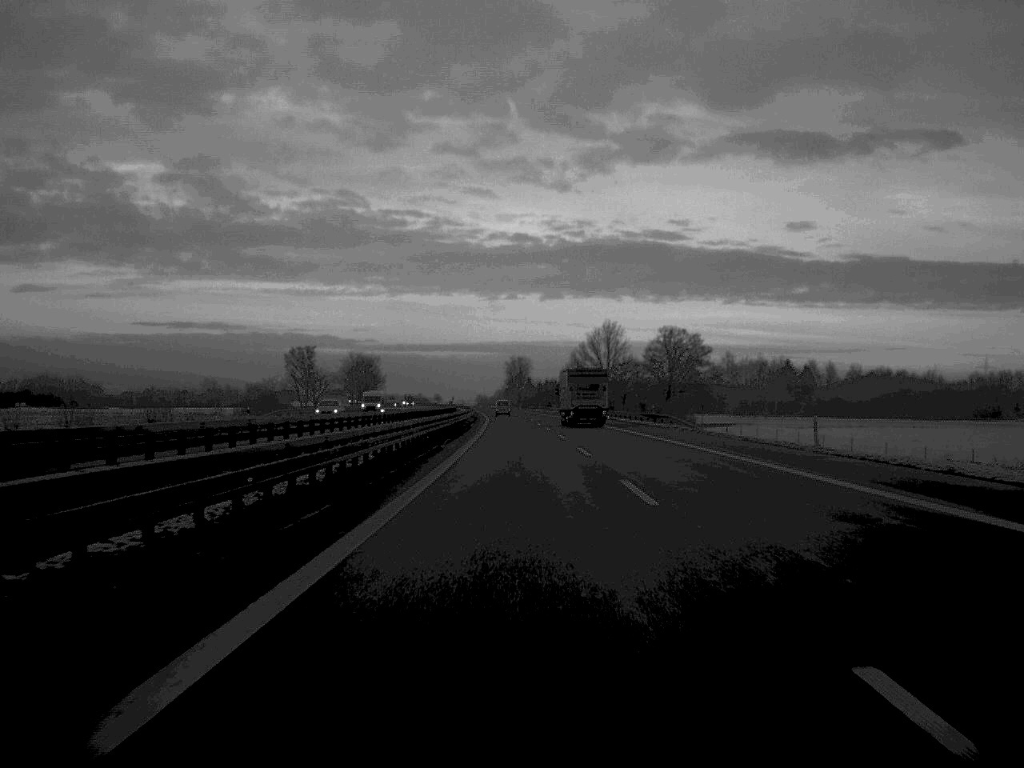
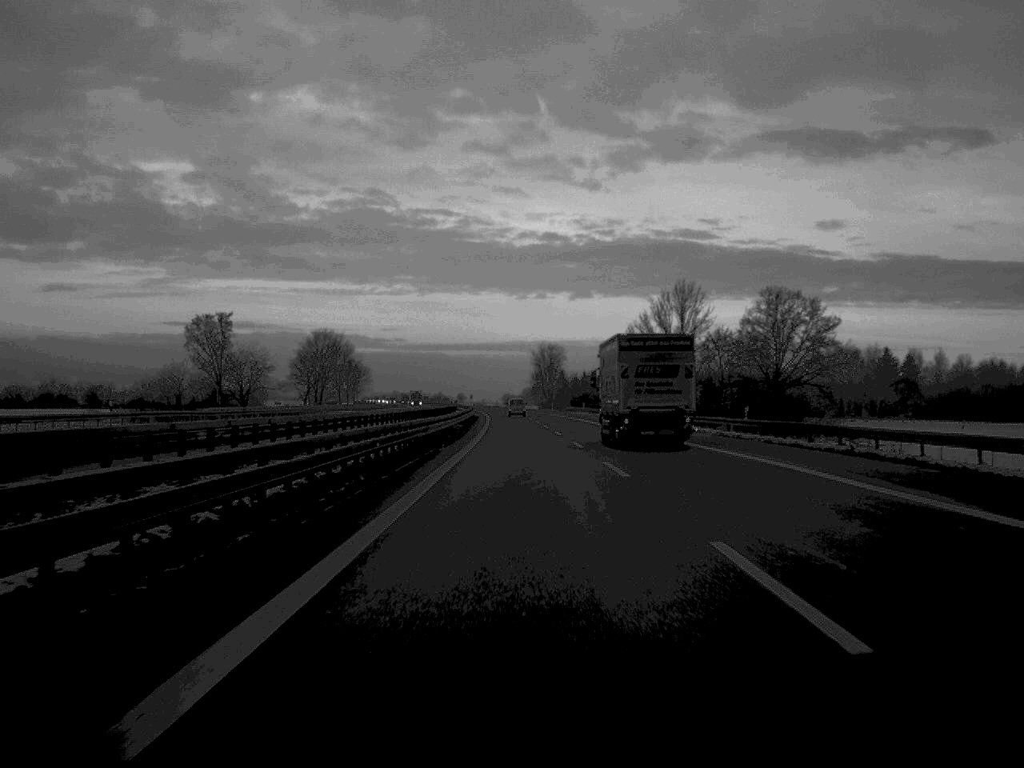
(-0.9, +82.8) m; -1°
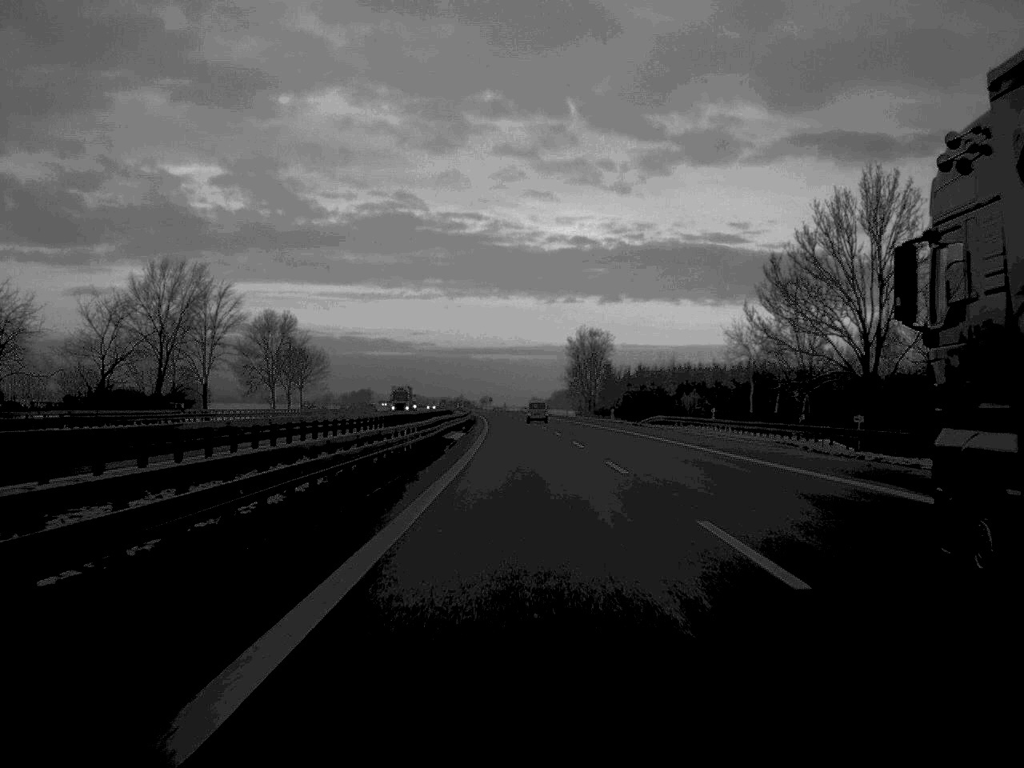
(-1.1, +86.7) m; -1°
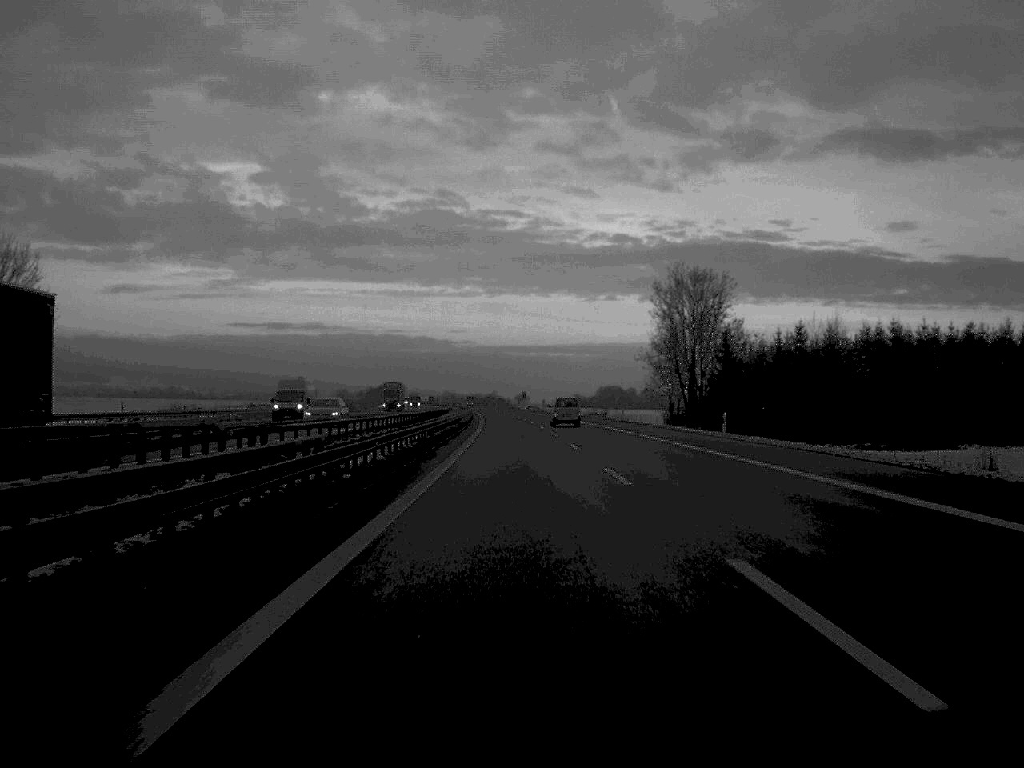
(-1.7, +111.2) m; -2°
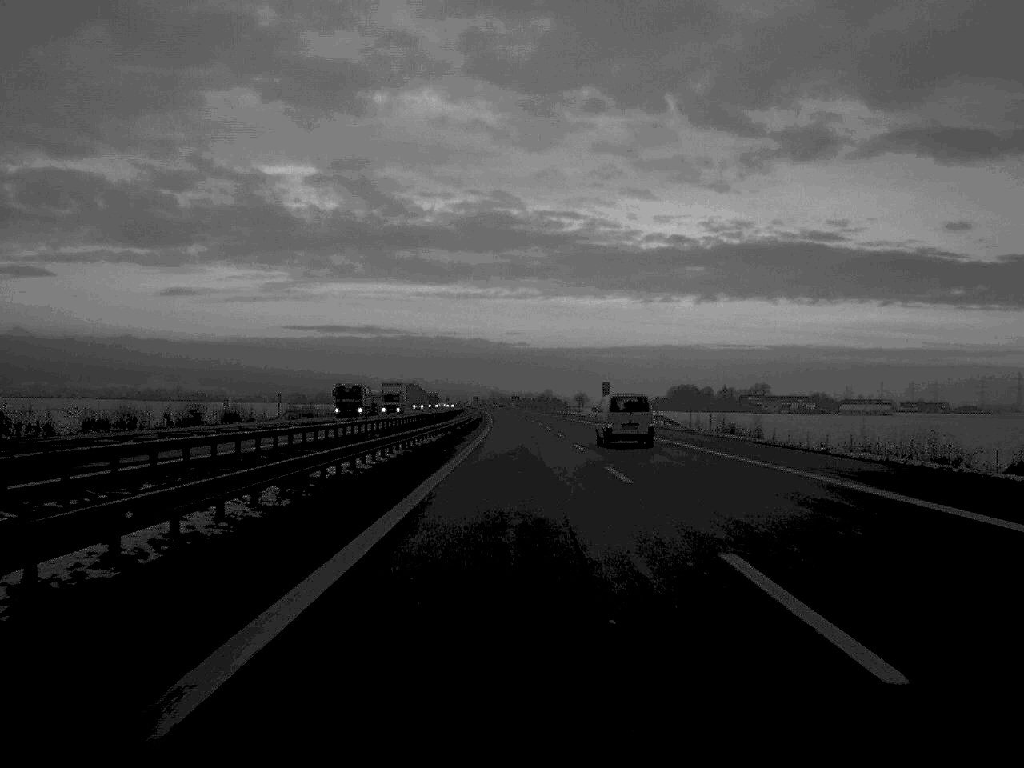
(-3.1, +142.1) m; -2°
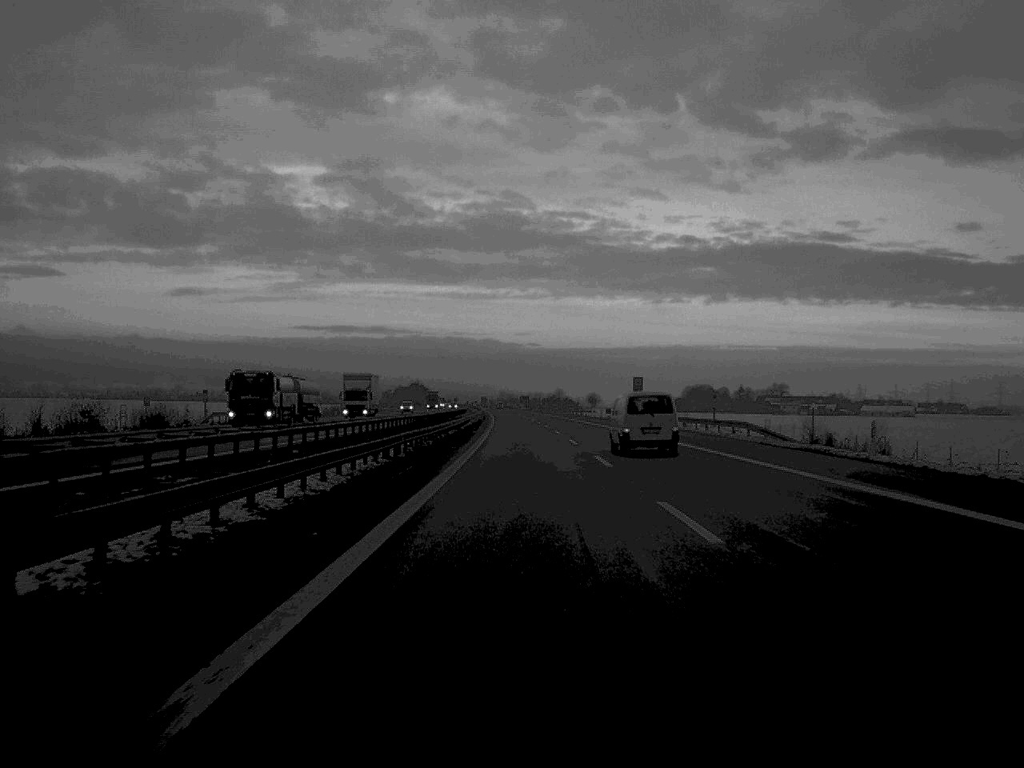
(-0.1, +28.4) m; 0°
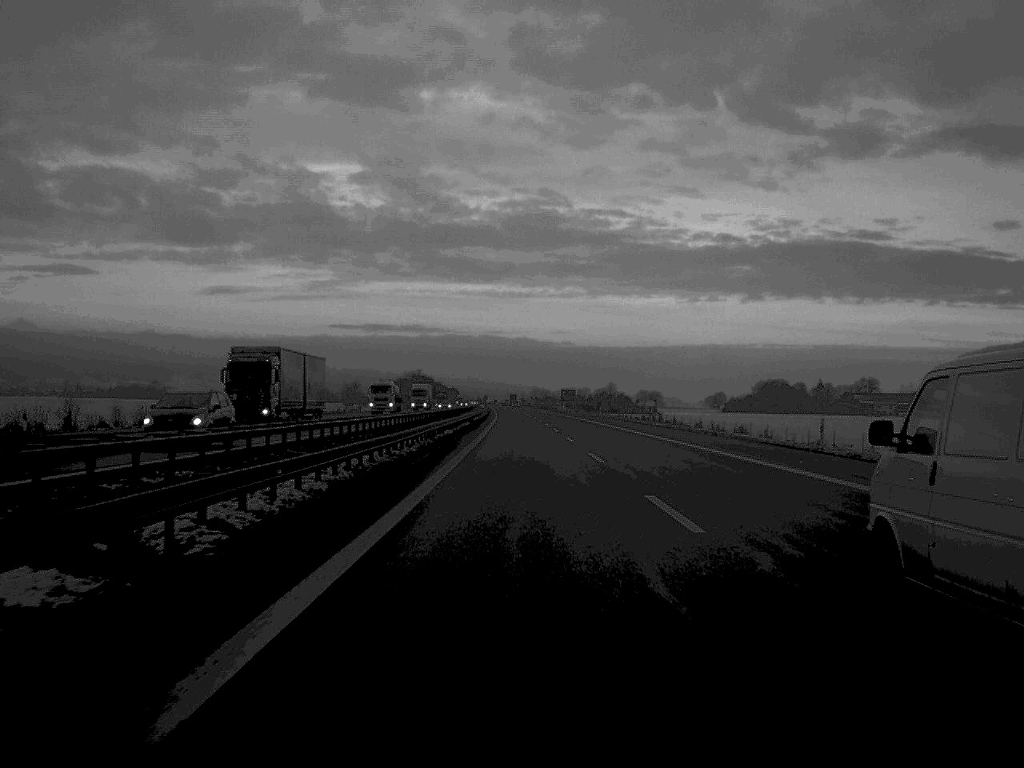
(-1.9, +142.0) m; -2°
